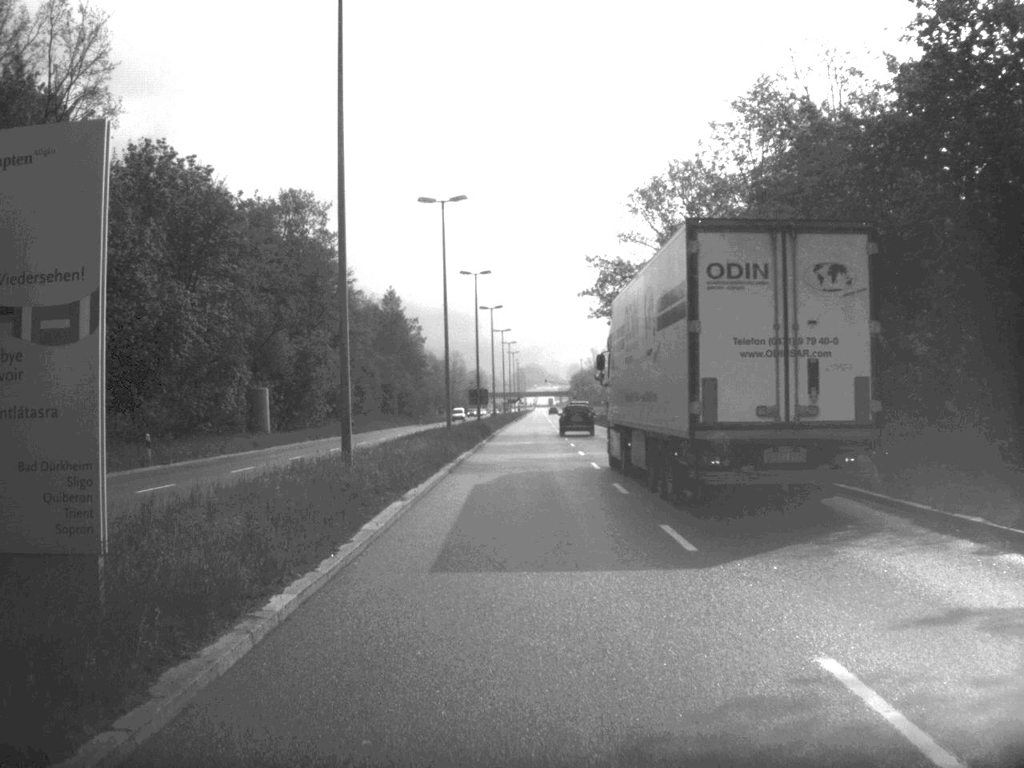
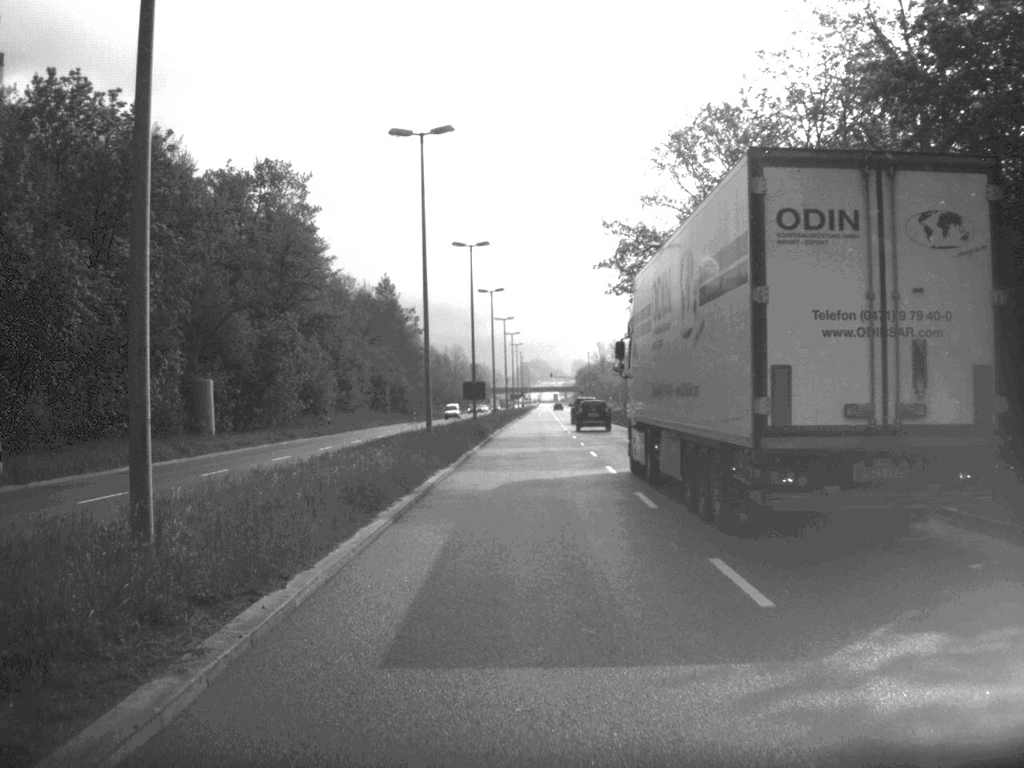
(0.0, +12.8) m; 0°
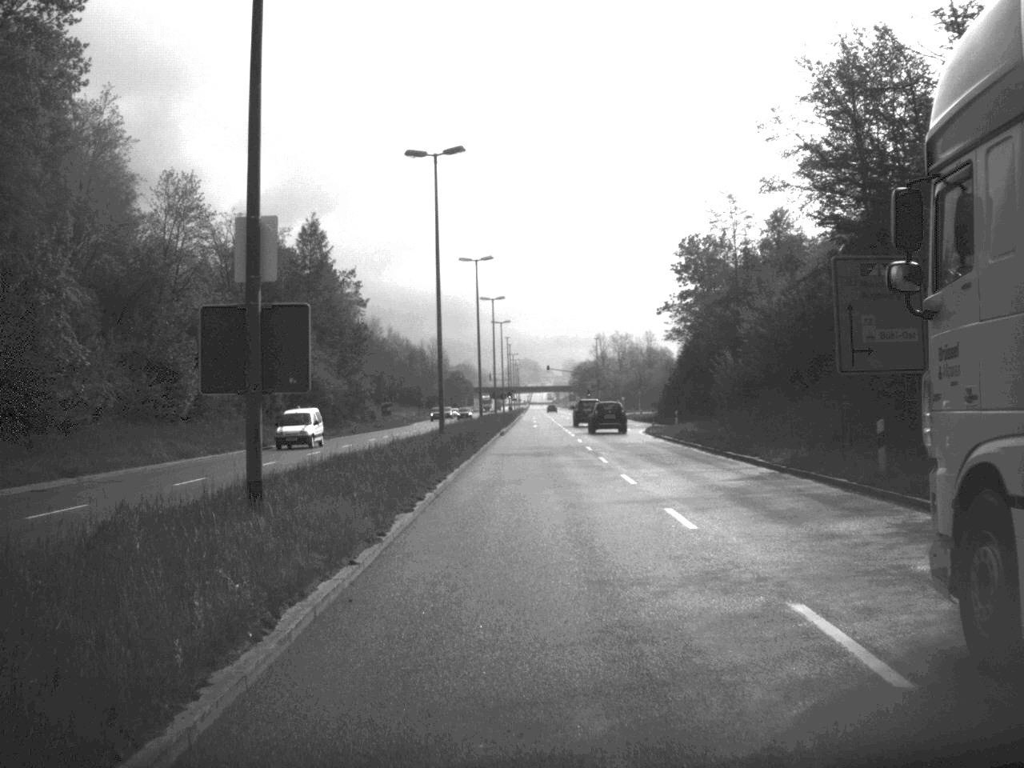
(0.0, +55.8) m; 0°
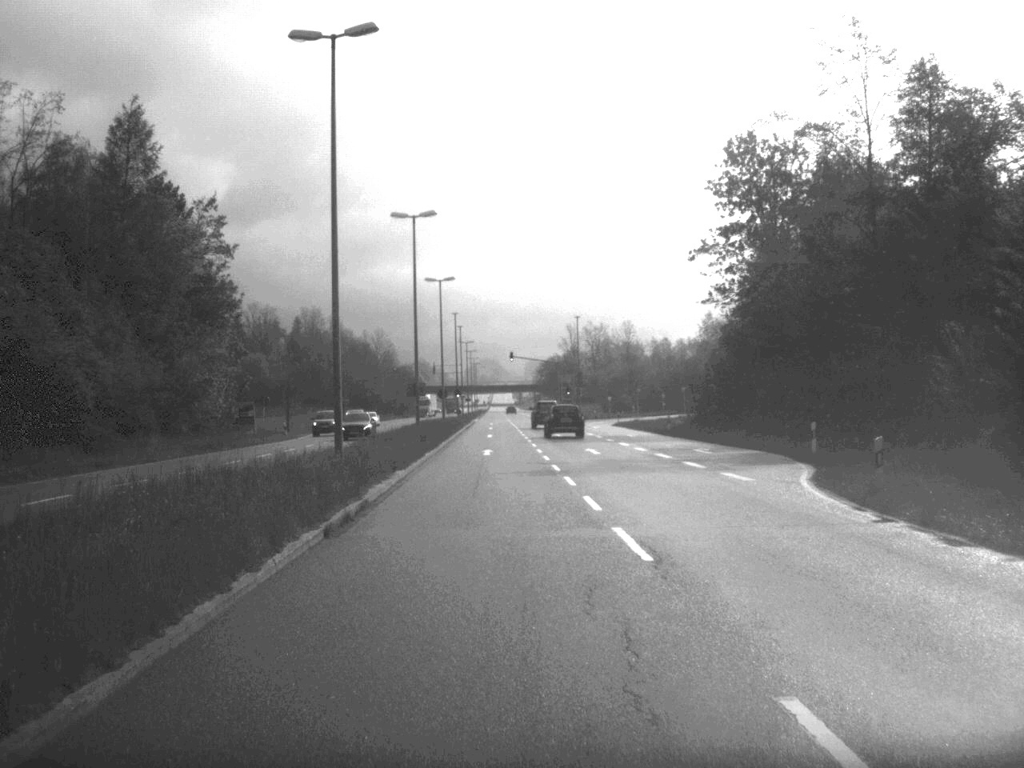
(+0.6, +47.2) m; +2°
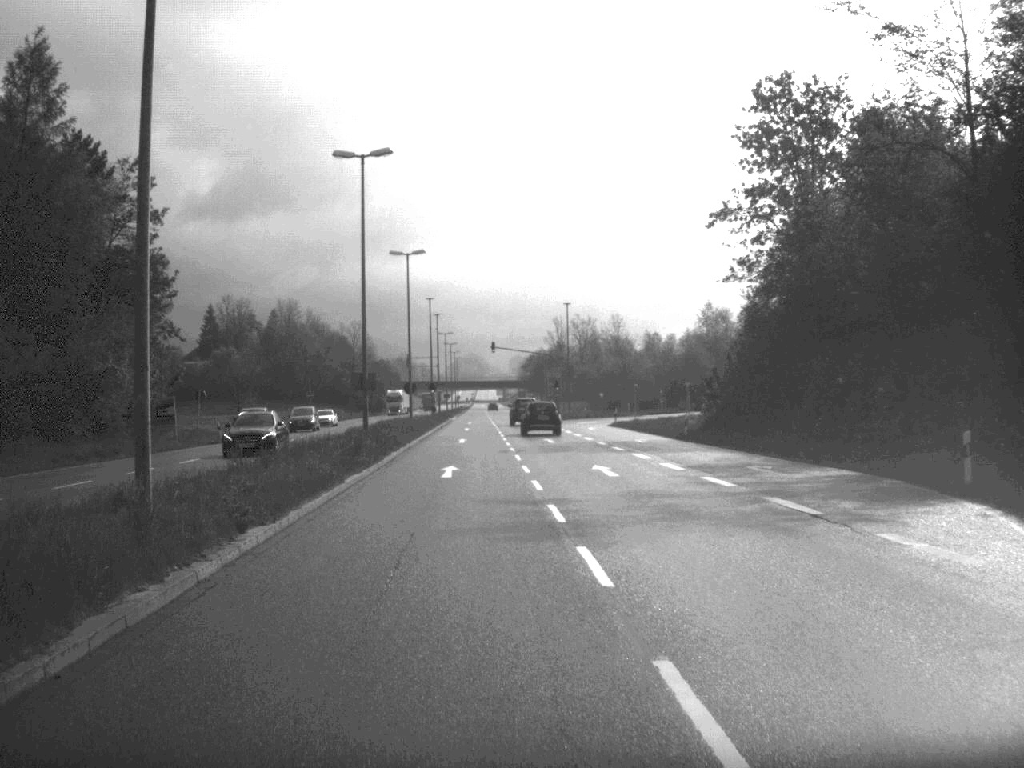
(+0.1, +13.8) m; +1°
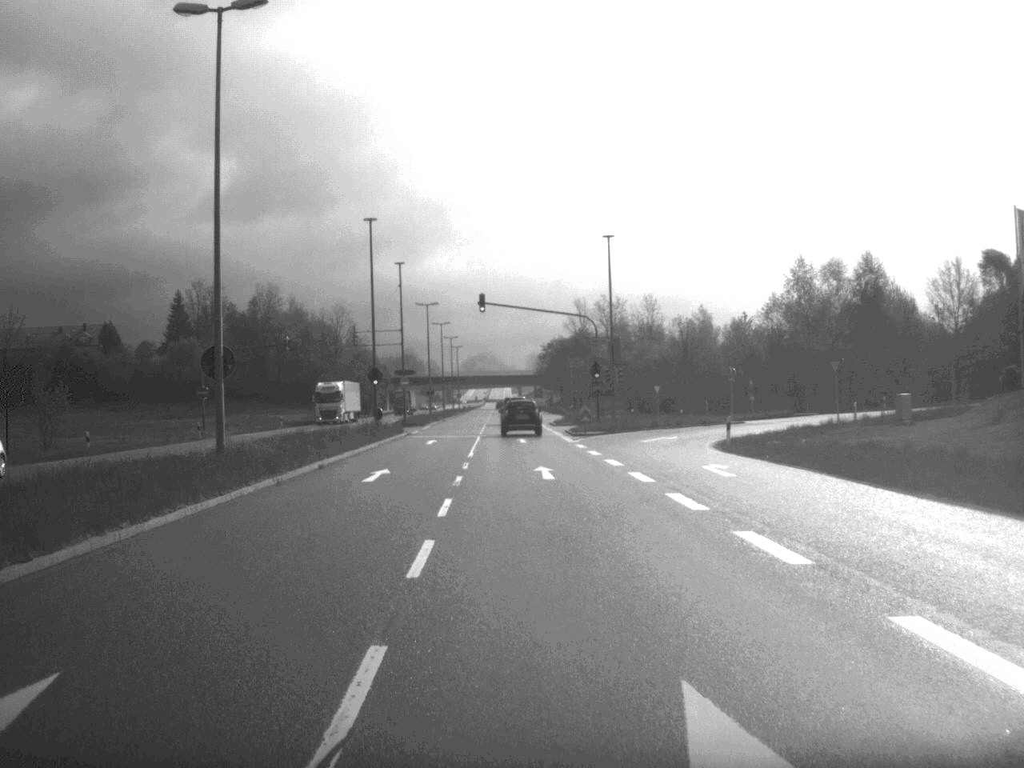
(0.0, +47.2) m; -1°
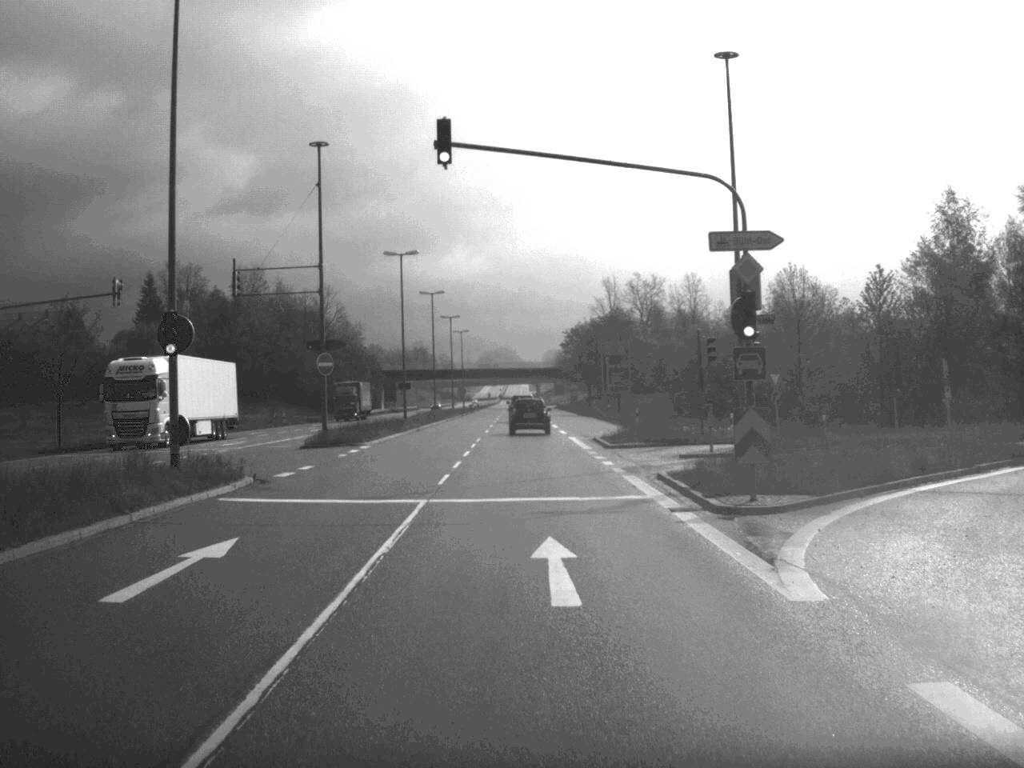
(-0.3, +37.6) m; -1°
